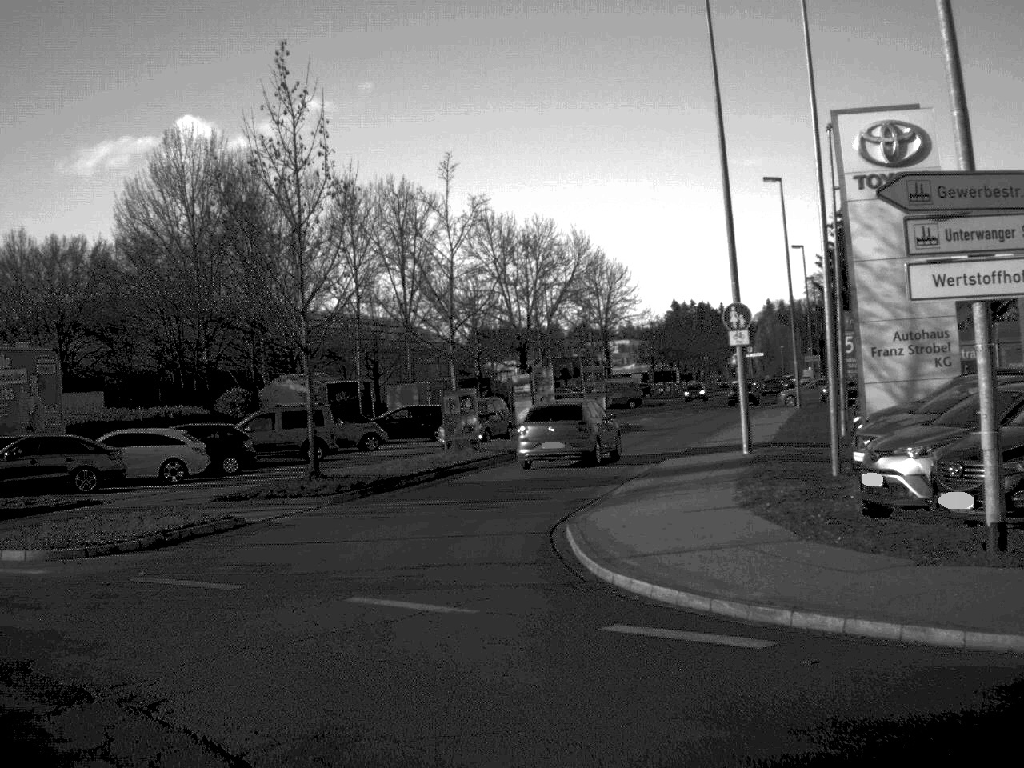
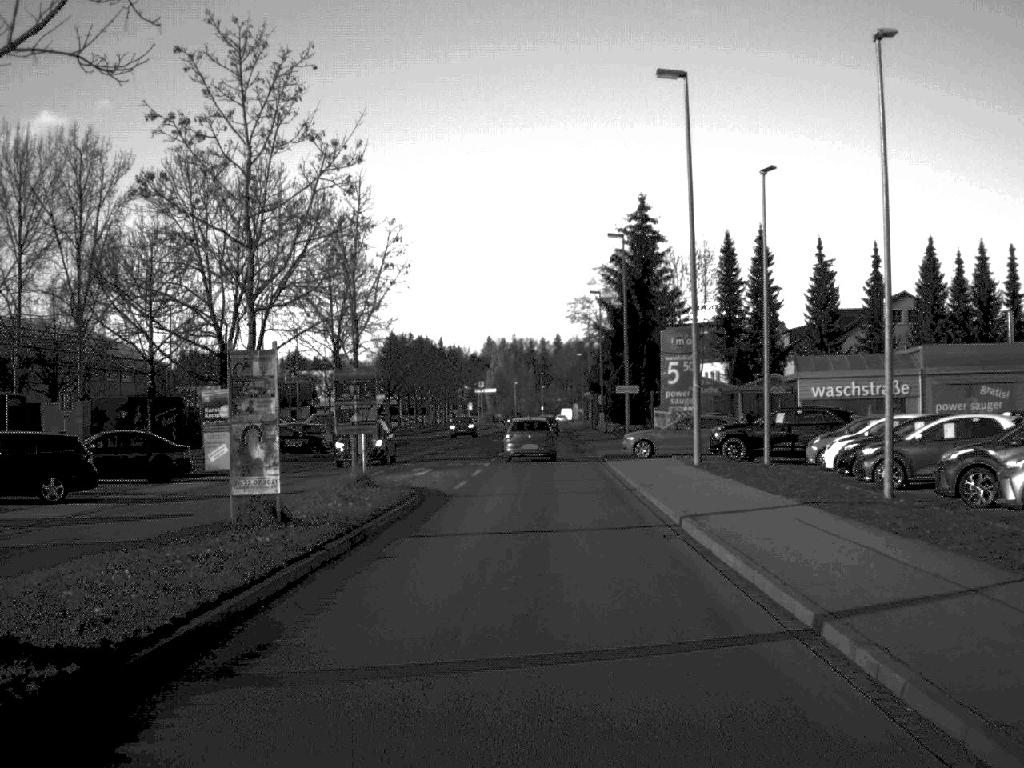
(+0.5, +24.5) m; +14°
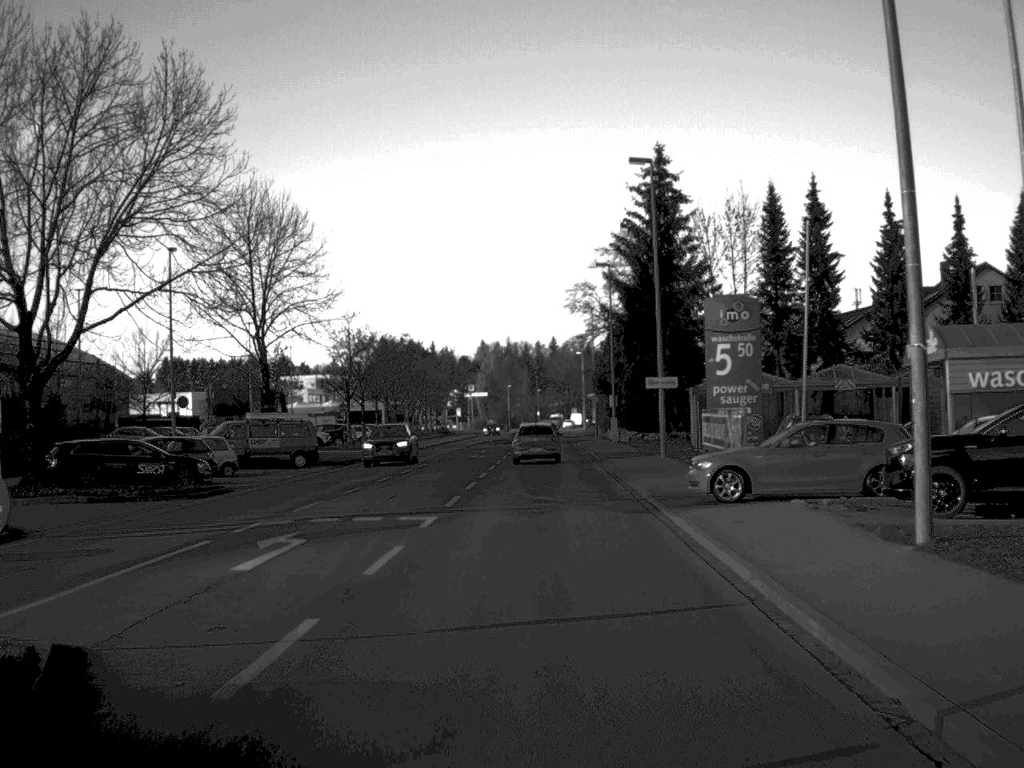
(+0.1, +19.7) m; 0°
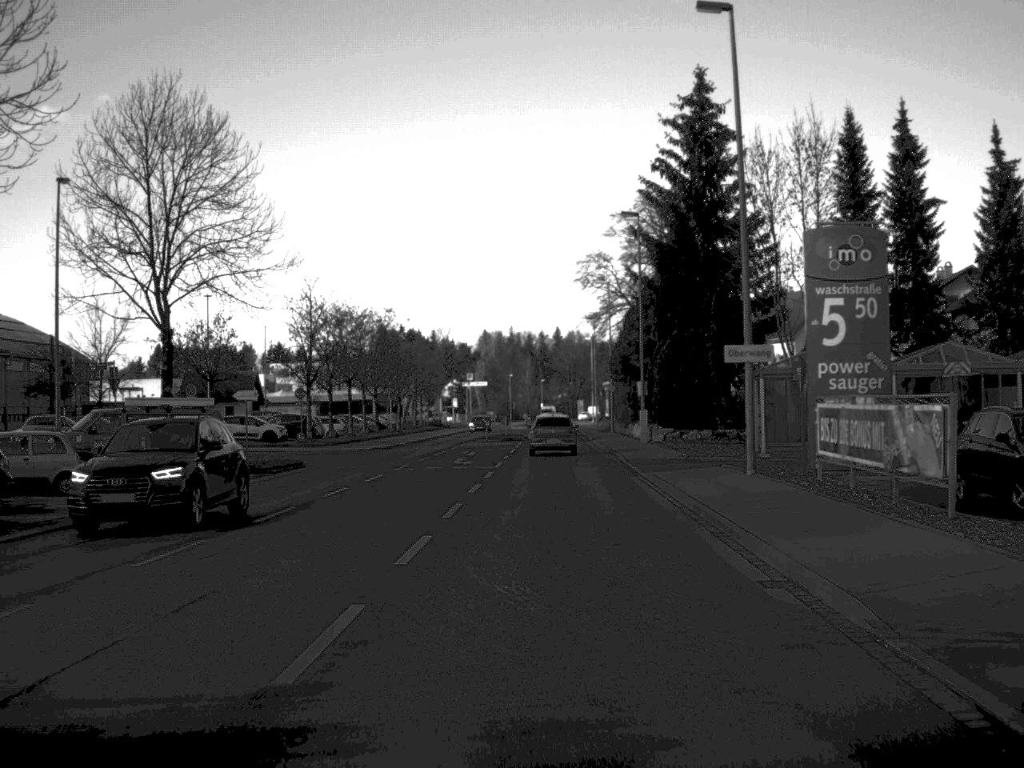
(-0.1, +16.3) m; 0°
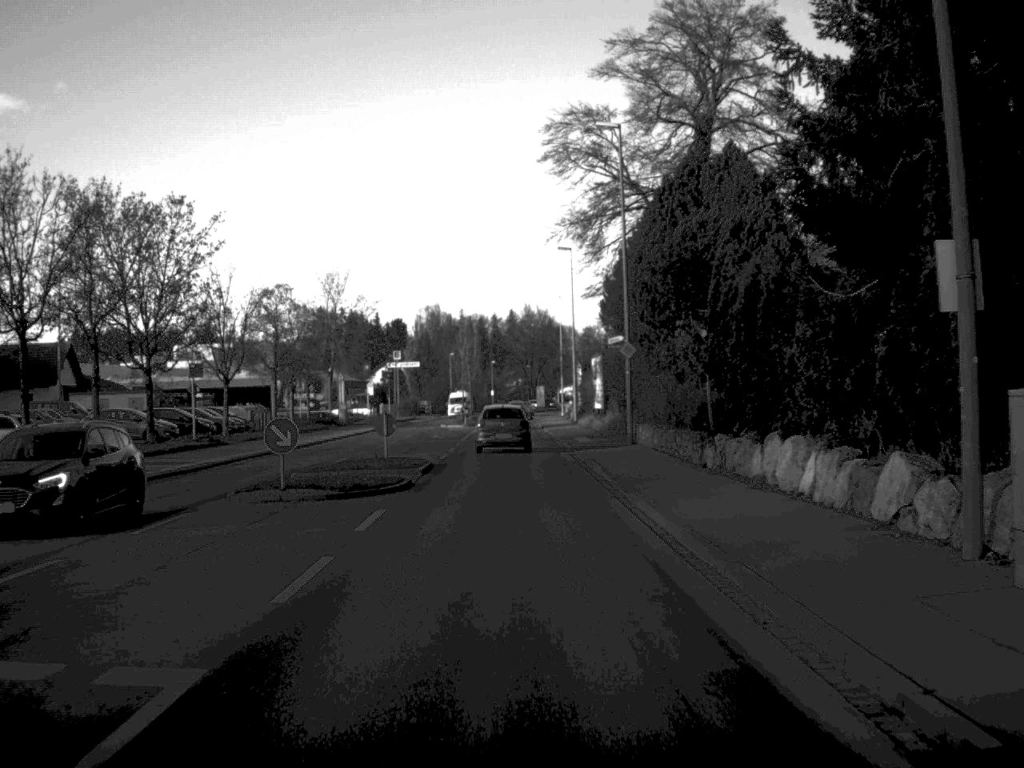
(+1.0, +46.6) m; +2°
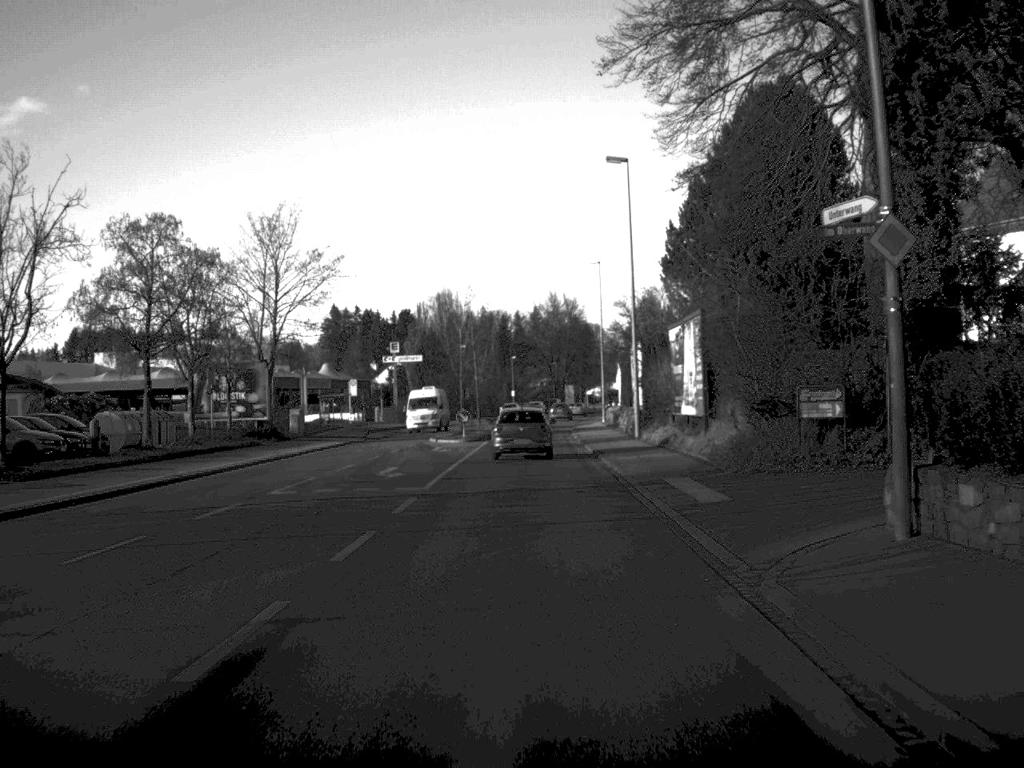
(-0.3, +27.7) m; -1°
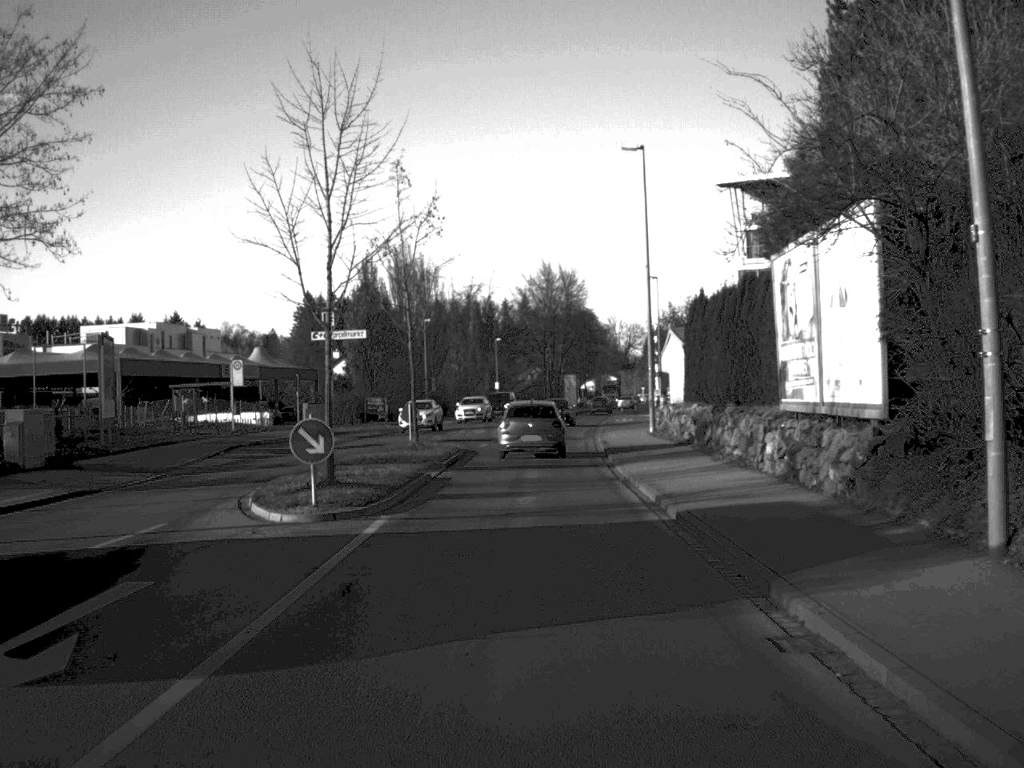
(0.0, +35.9) m; 0°
